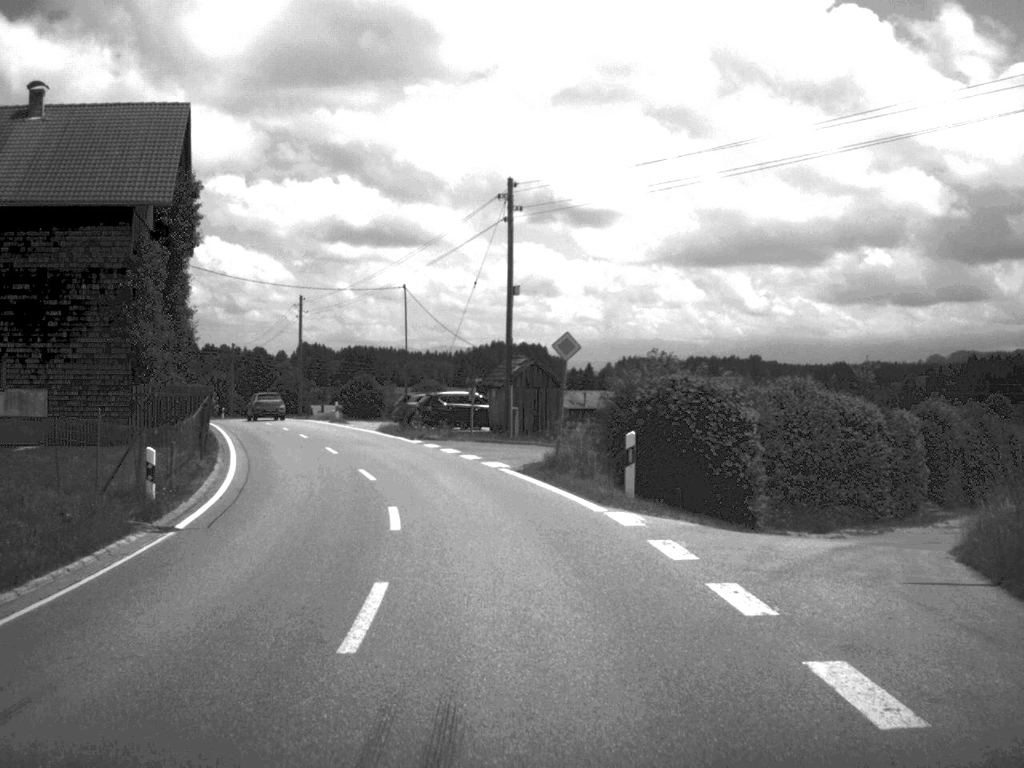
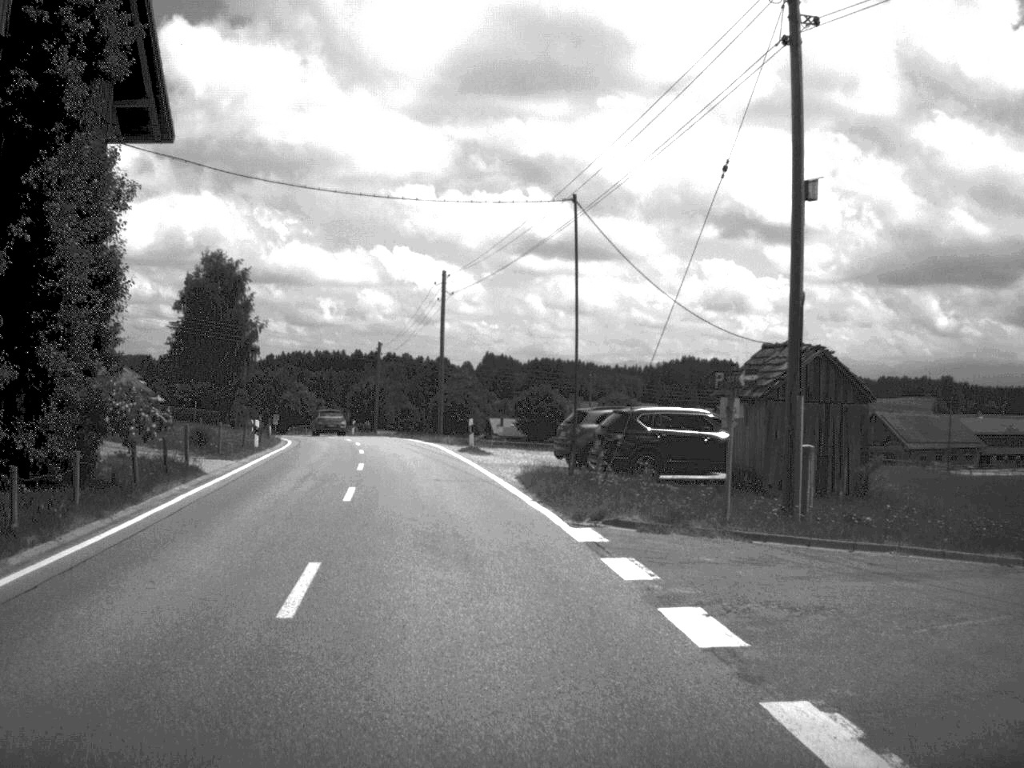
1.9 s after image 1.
(-1.6, +23.2) m; -9°
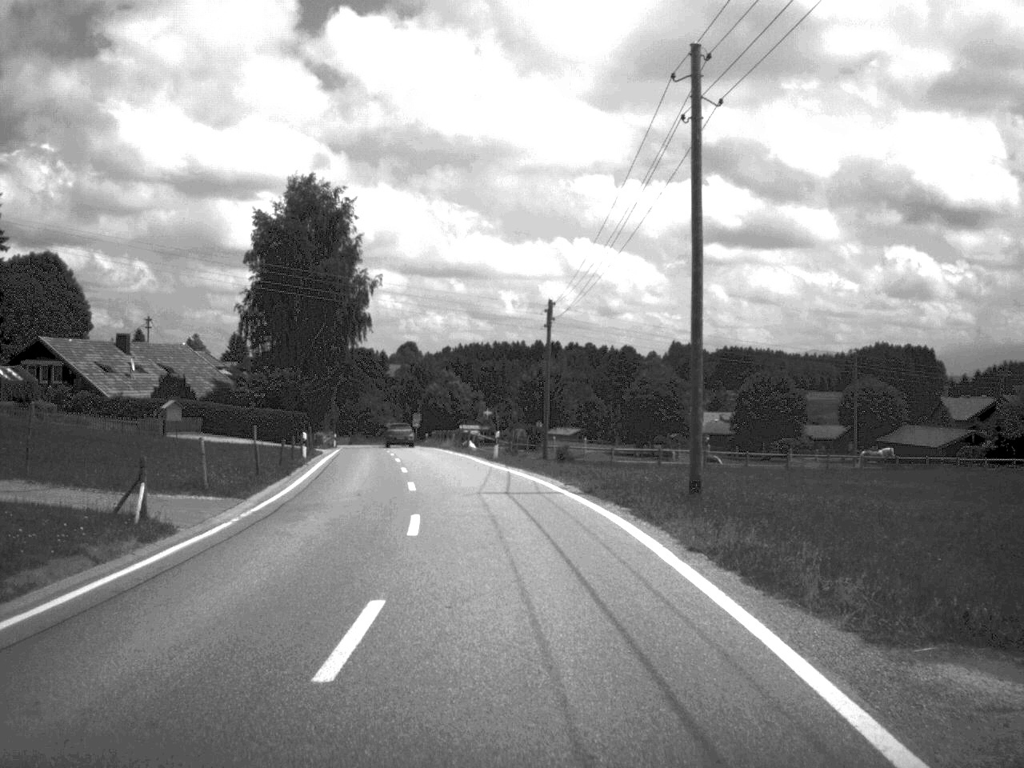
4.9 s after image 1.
(-3.7, +39.1) m; -8°
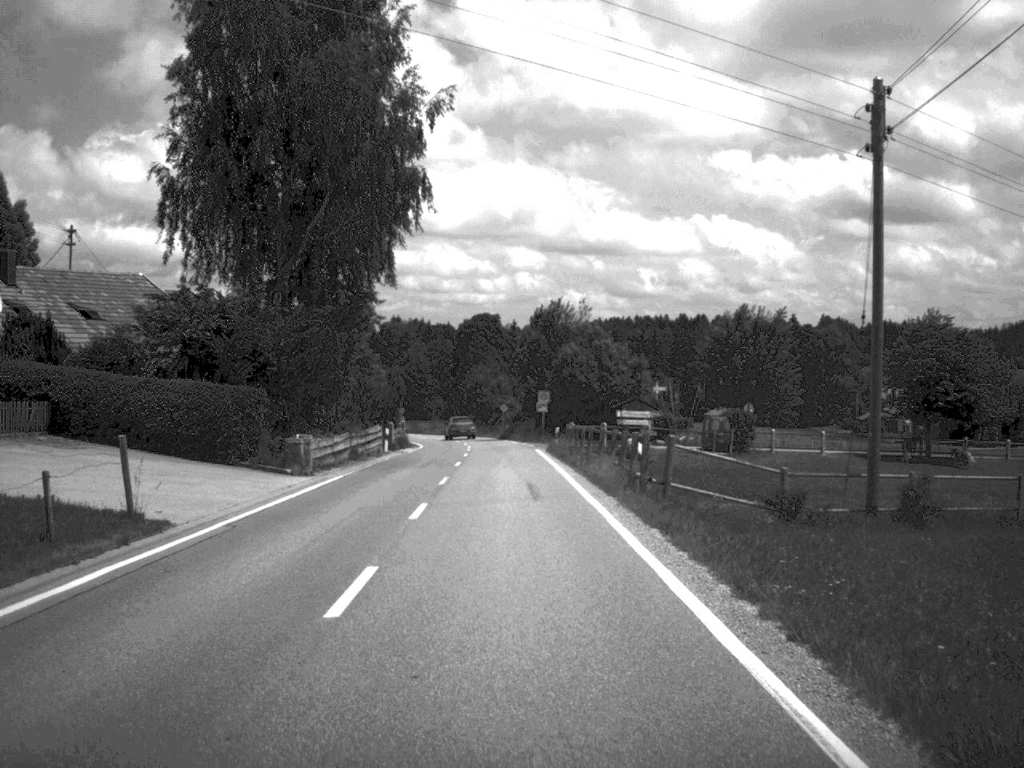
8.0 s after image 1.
(-2.9, +42.6) m; -6°
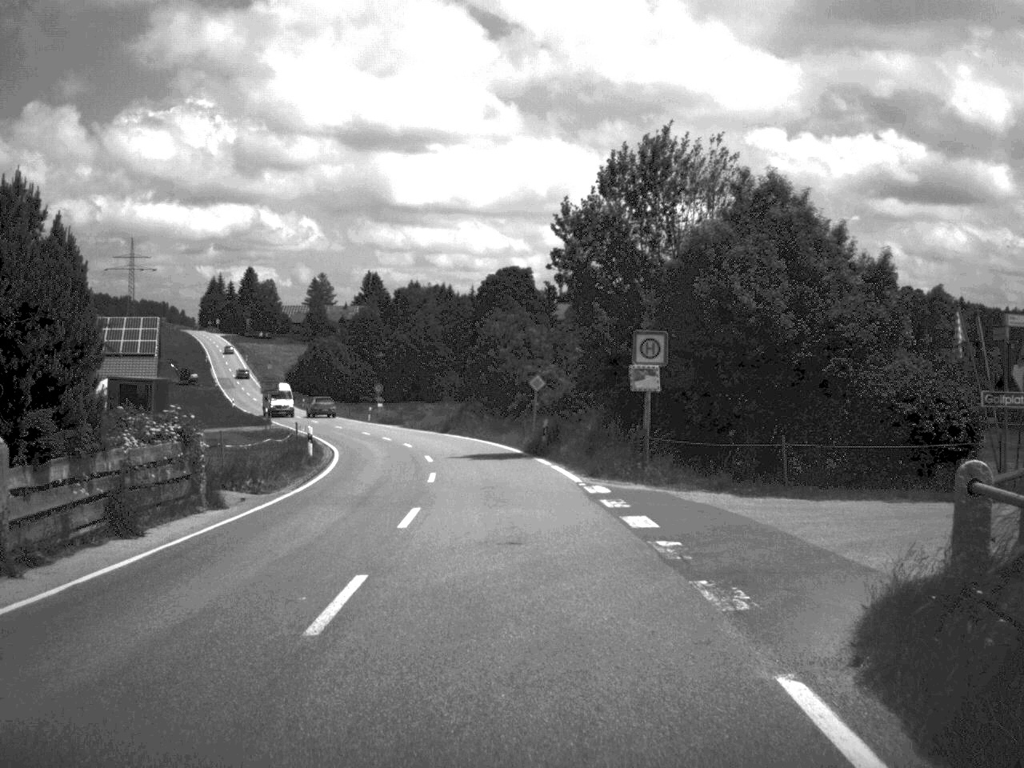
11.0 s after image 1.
(-0.8, +45.7) m; -2°
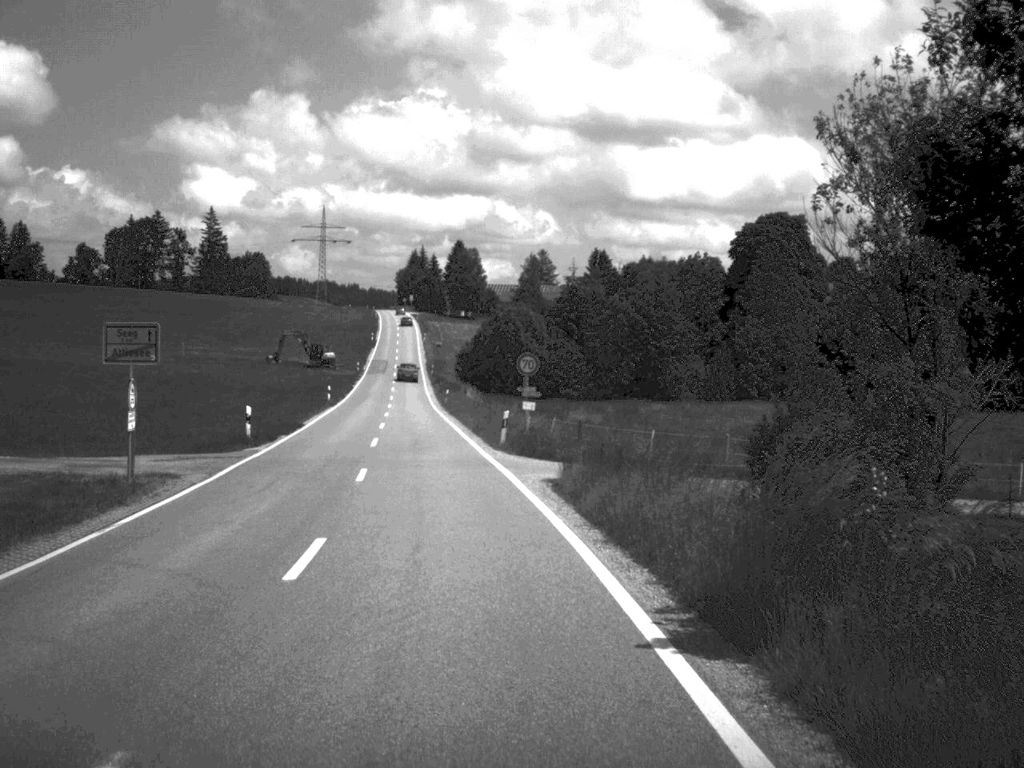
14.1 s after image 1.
(-3.4, +49.8) m; -11°
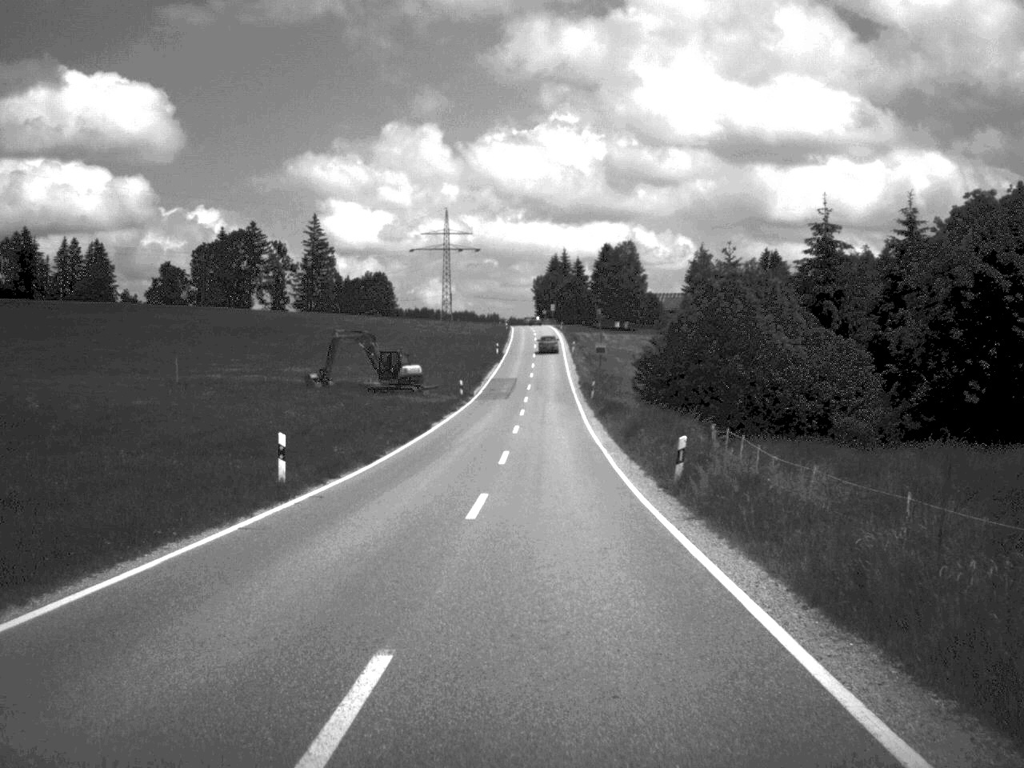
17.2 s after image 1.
(-4.6, +51.7) m; -6°
